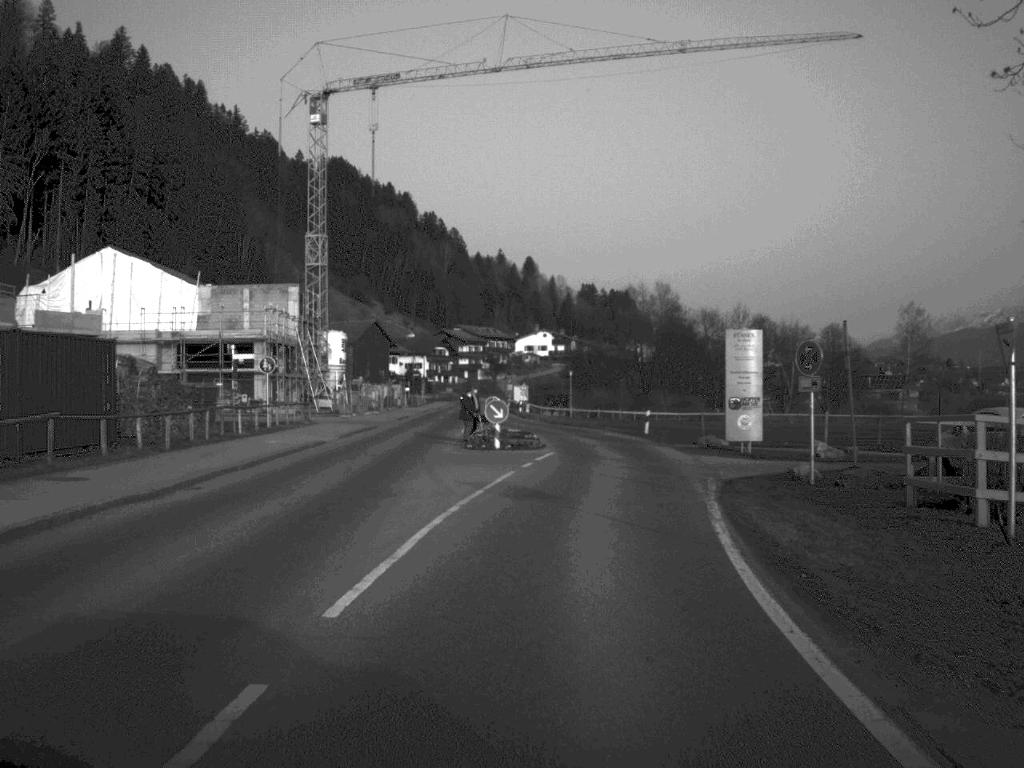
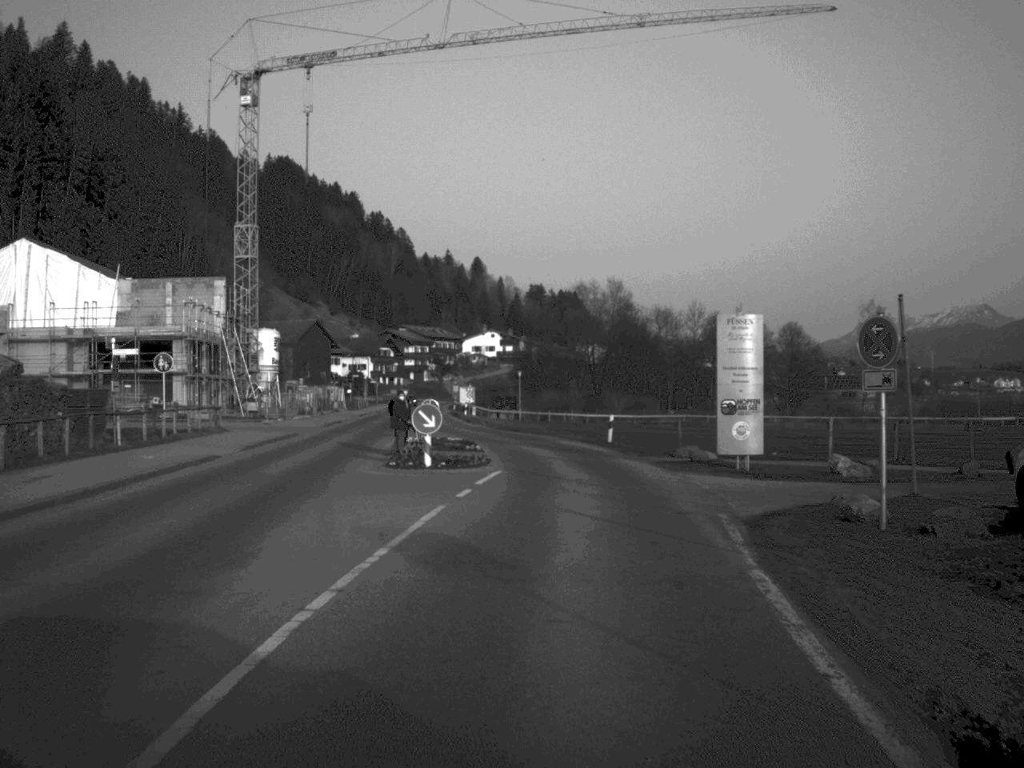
(+0.1, +7.2) m; +2°
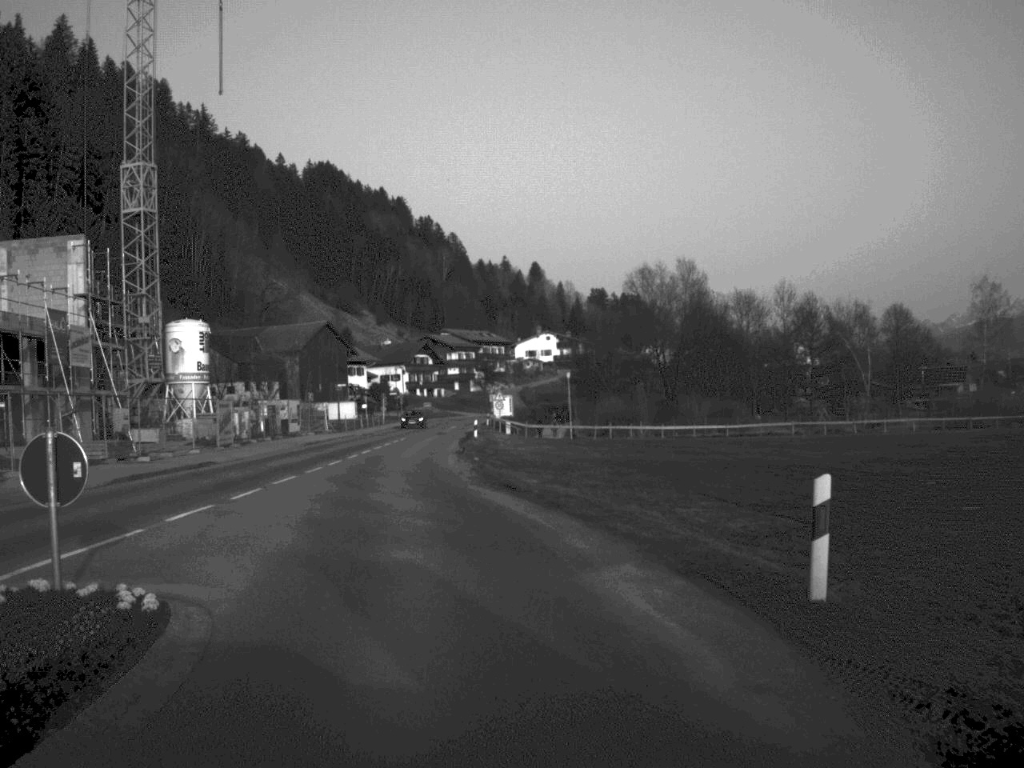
(+1.0, +32.3) m; -3°
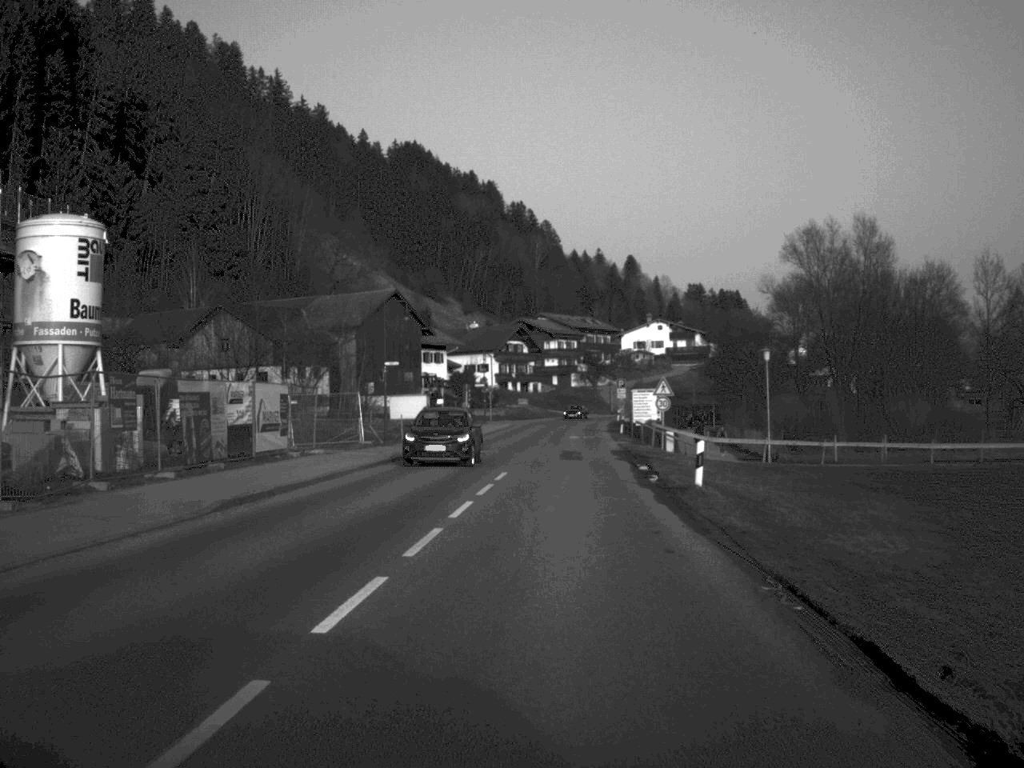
(-3.5, +36.2) m; -3°
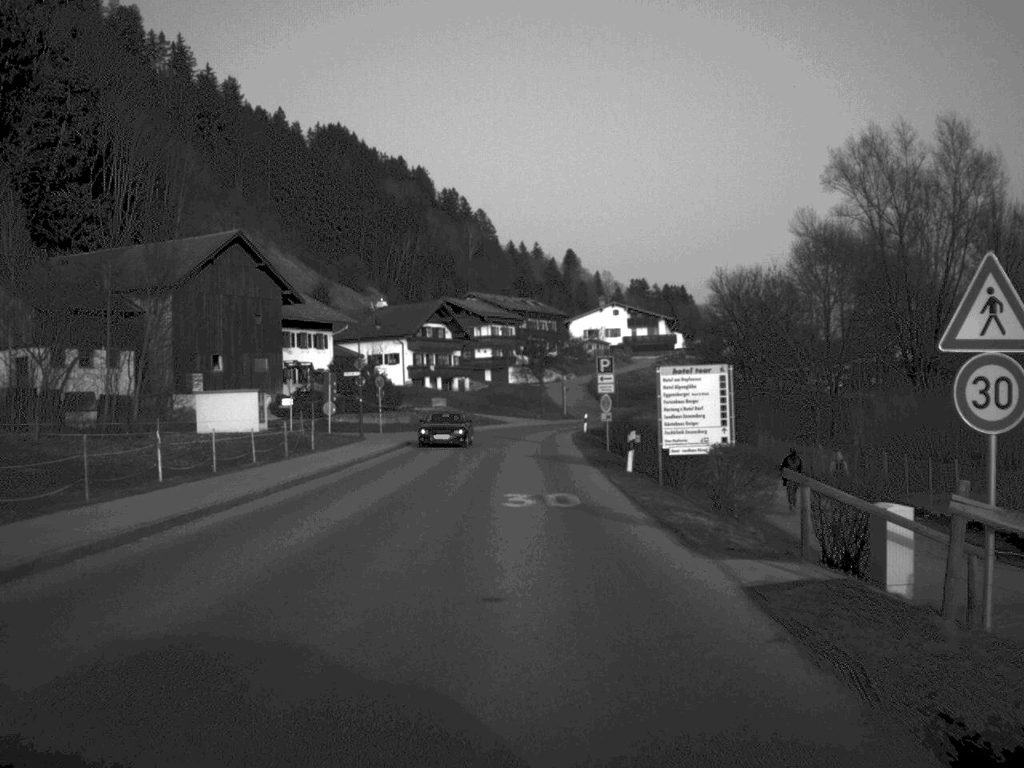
(+1.3, +41.2) m; +3°
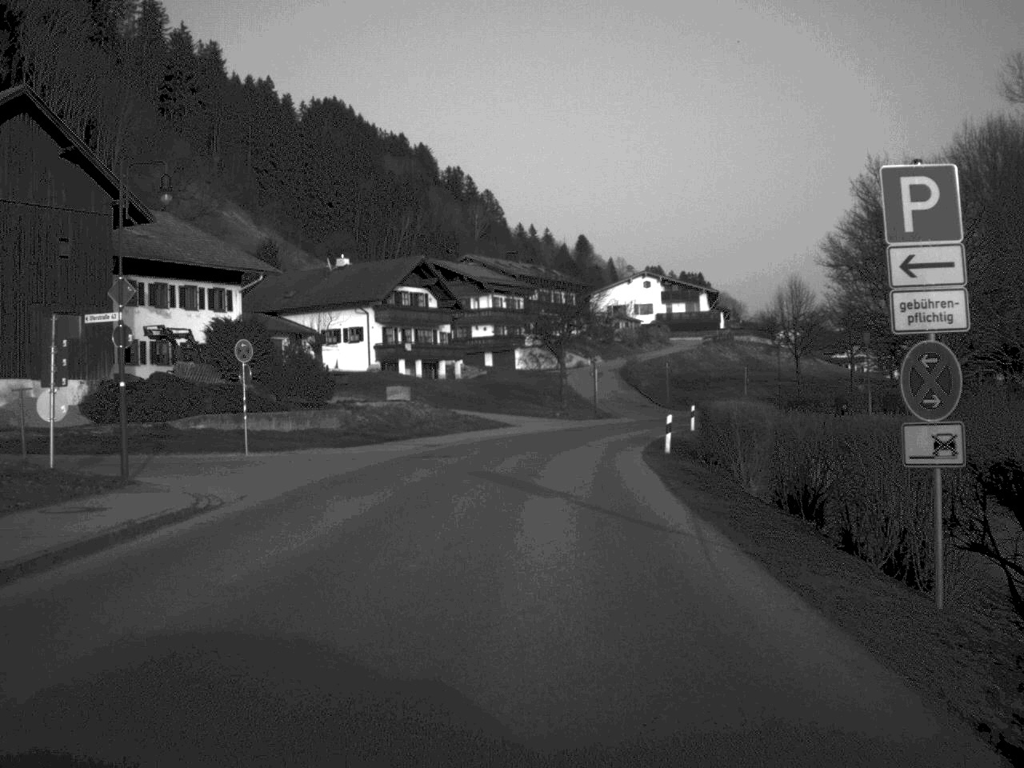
(-0.1, +35.2) m; 0°
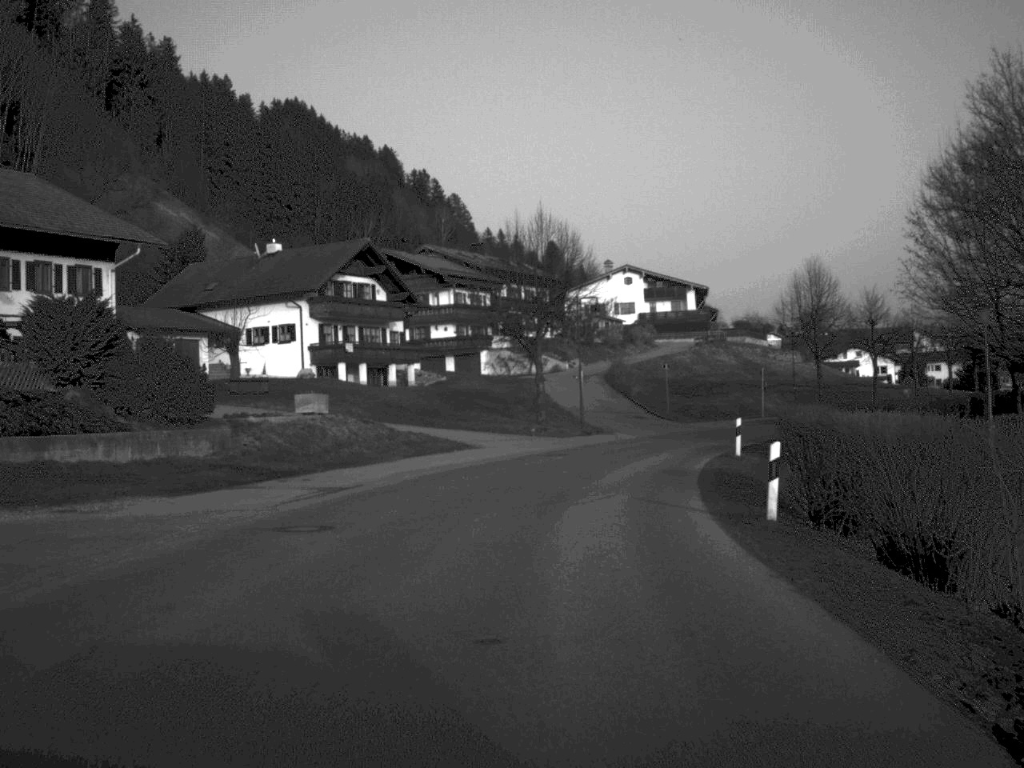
(+0.1, +16.1) m; +2°
